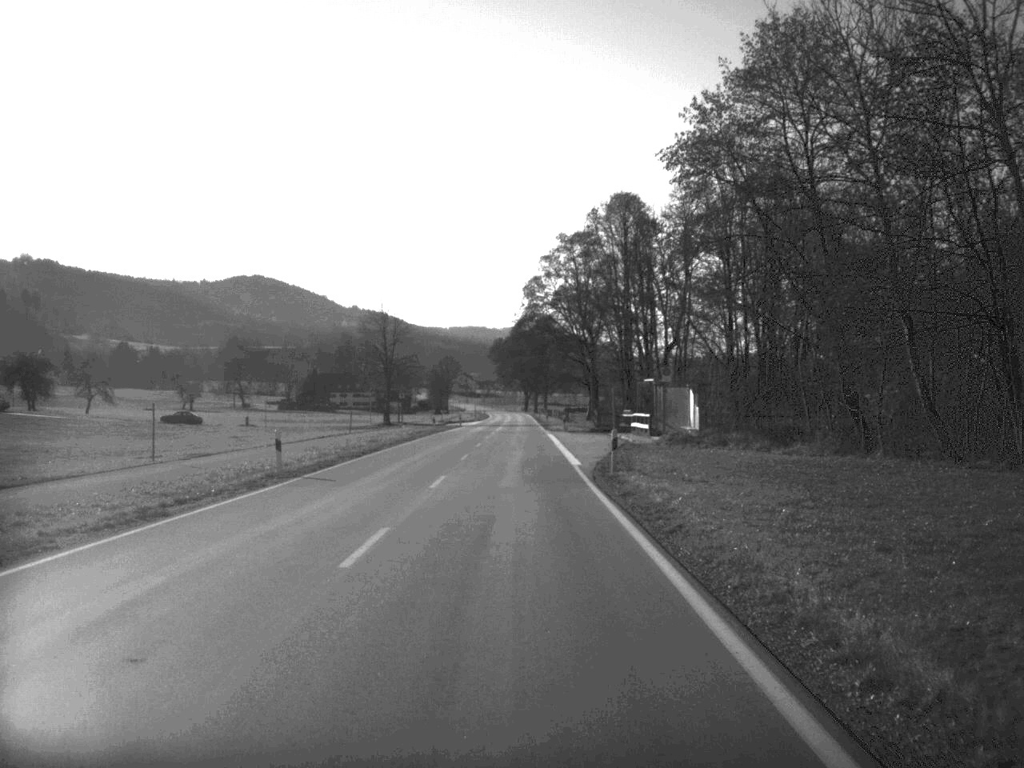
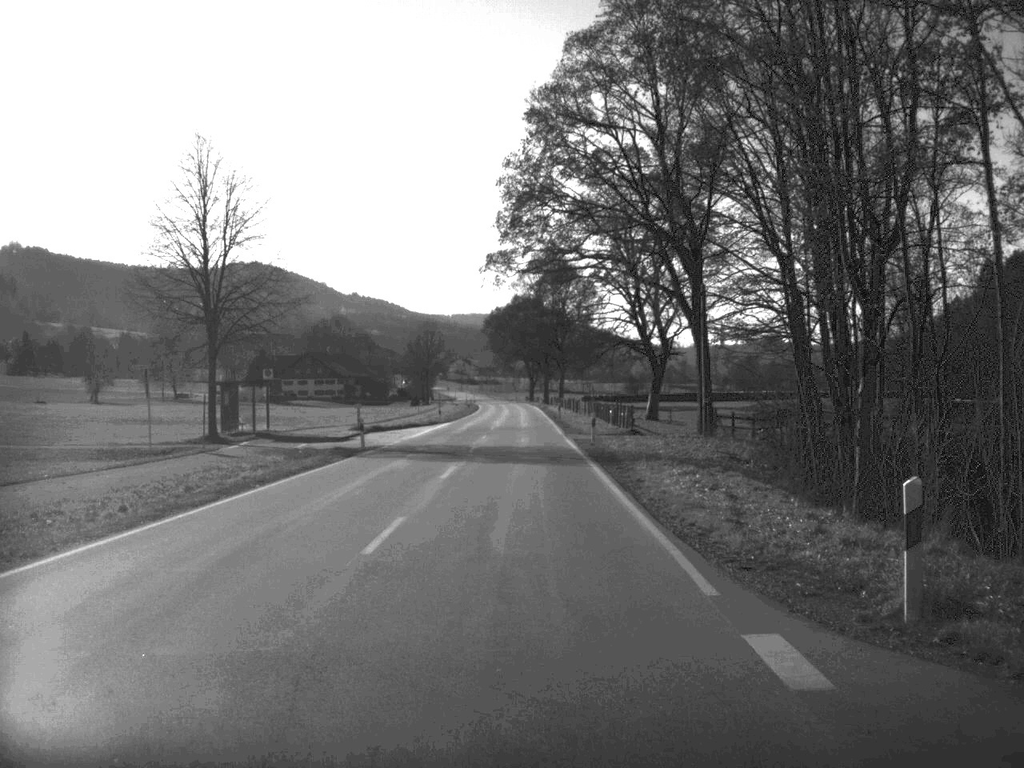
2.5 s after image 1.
(-0.3, +70.9) m; 0°
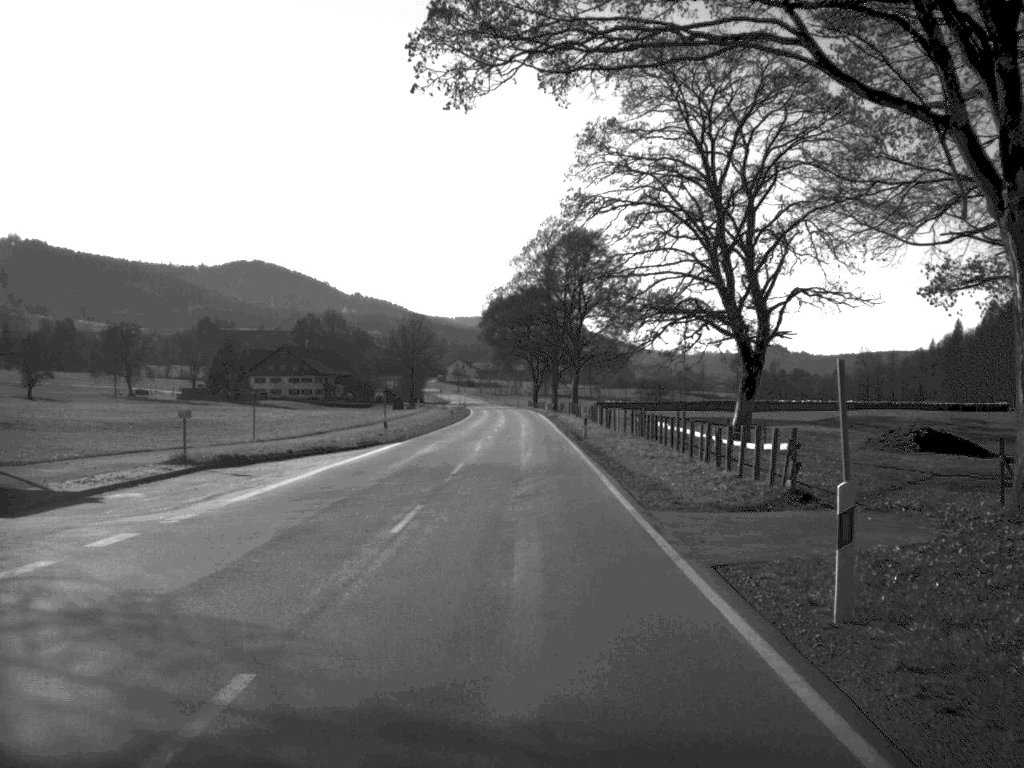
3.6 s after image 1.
(0.0, +33.4) m; 0°
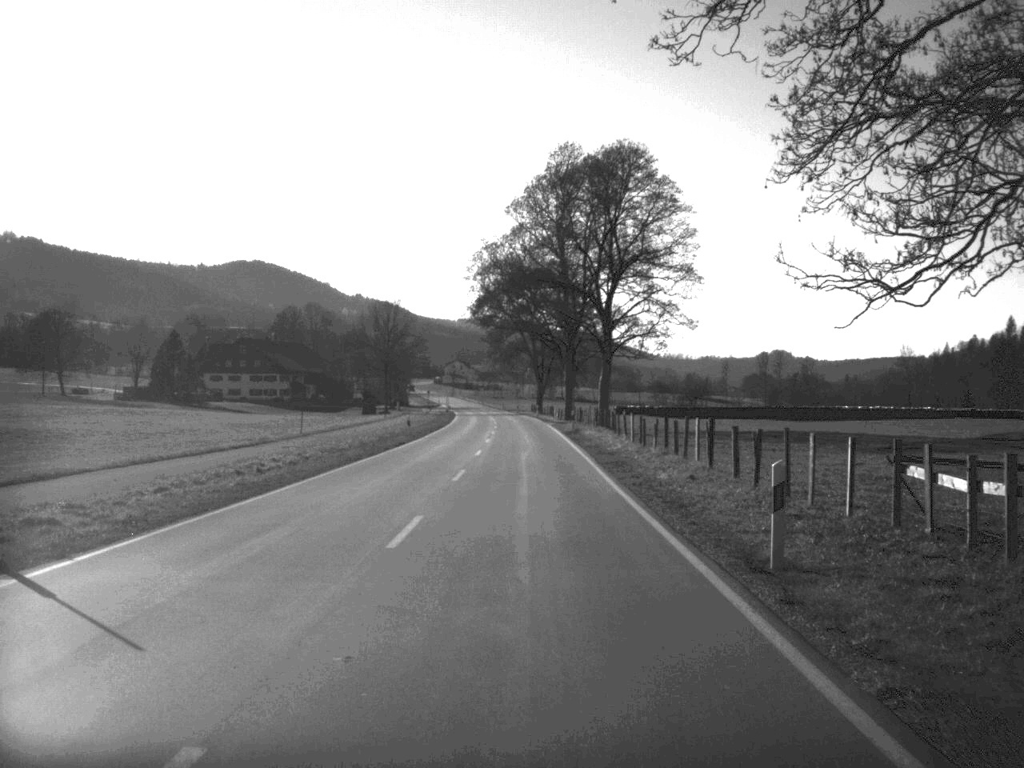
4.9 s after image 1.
(0.0, +37.4) m; 0°
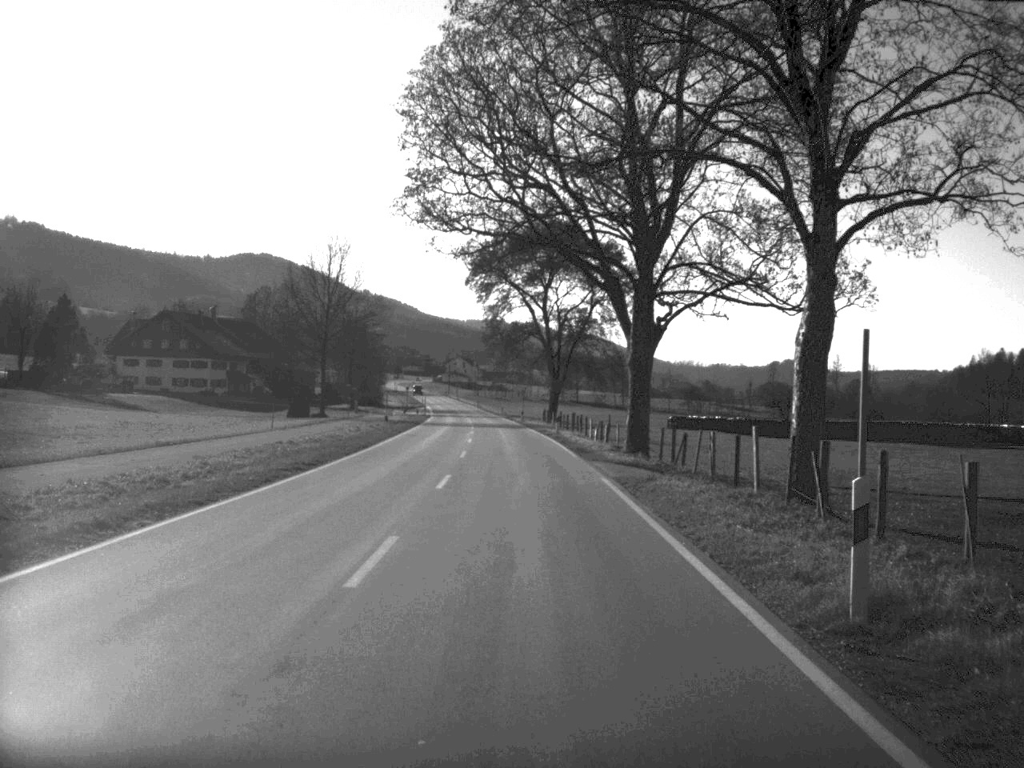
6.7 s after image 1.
(-0.1, +50.8) m; 0°
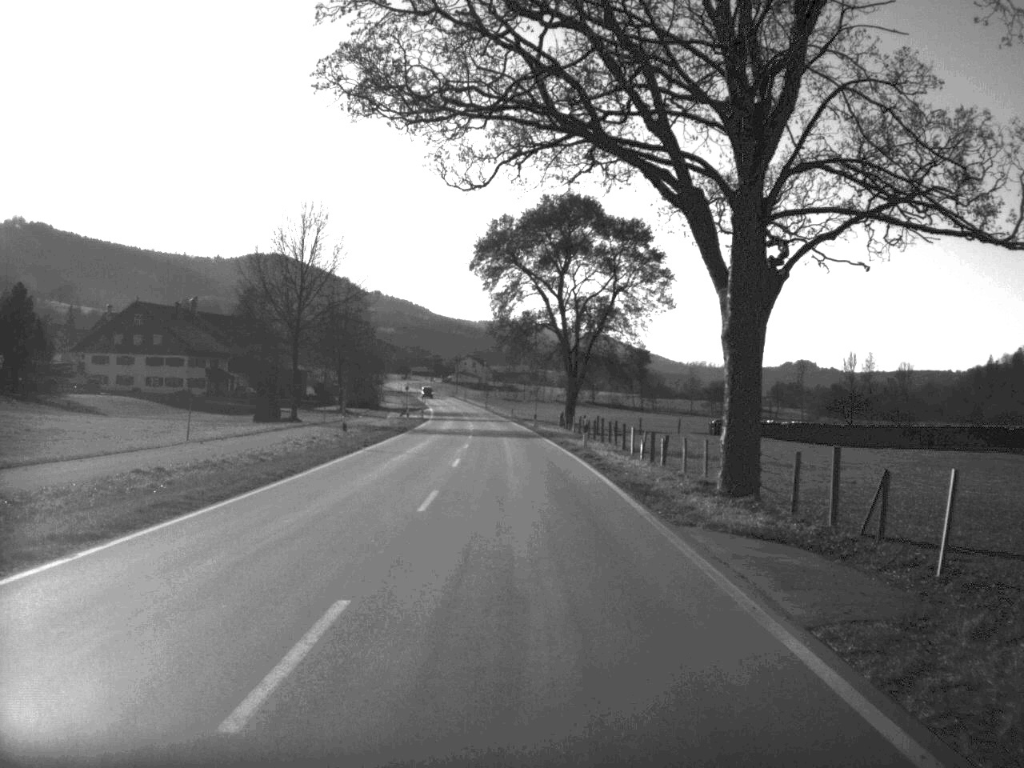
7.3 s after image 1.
(-0.1, +16.6) m; -1°
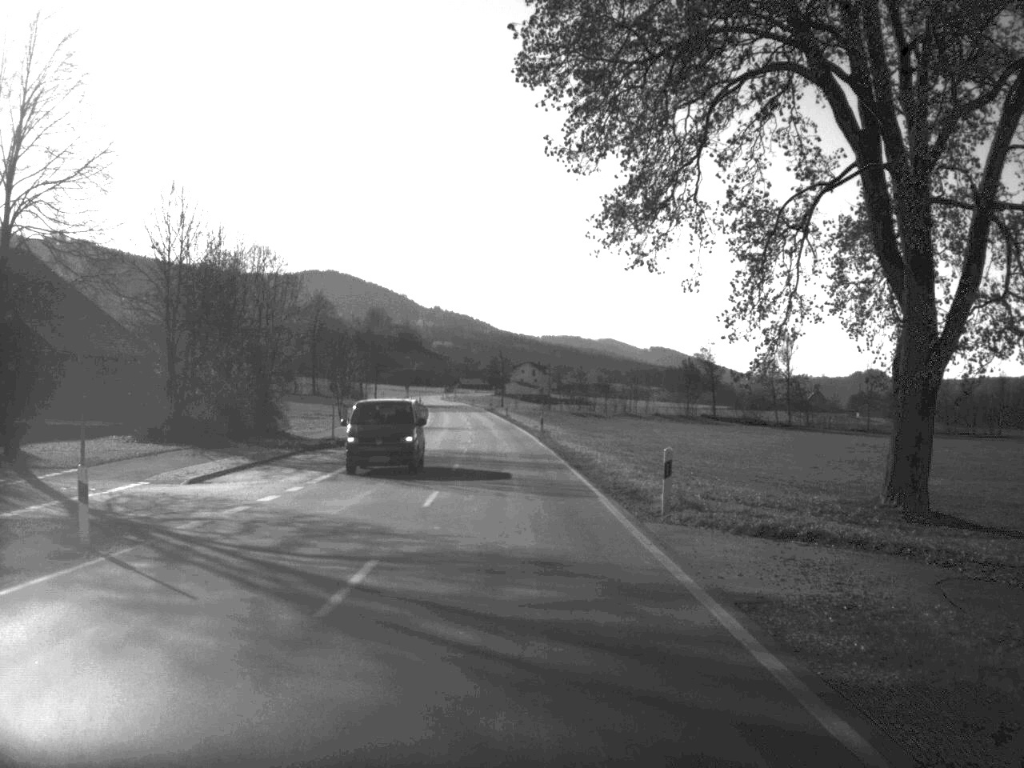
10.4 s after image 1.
(-2.4, +92.1) m; -3°
